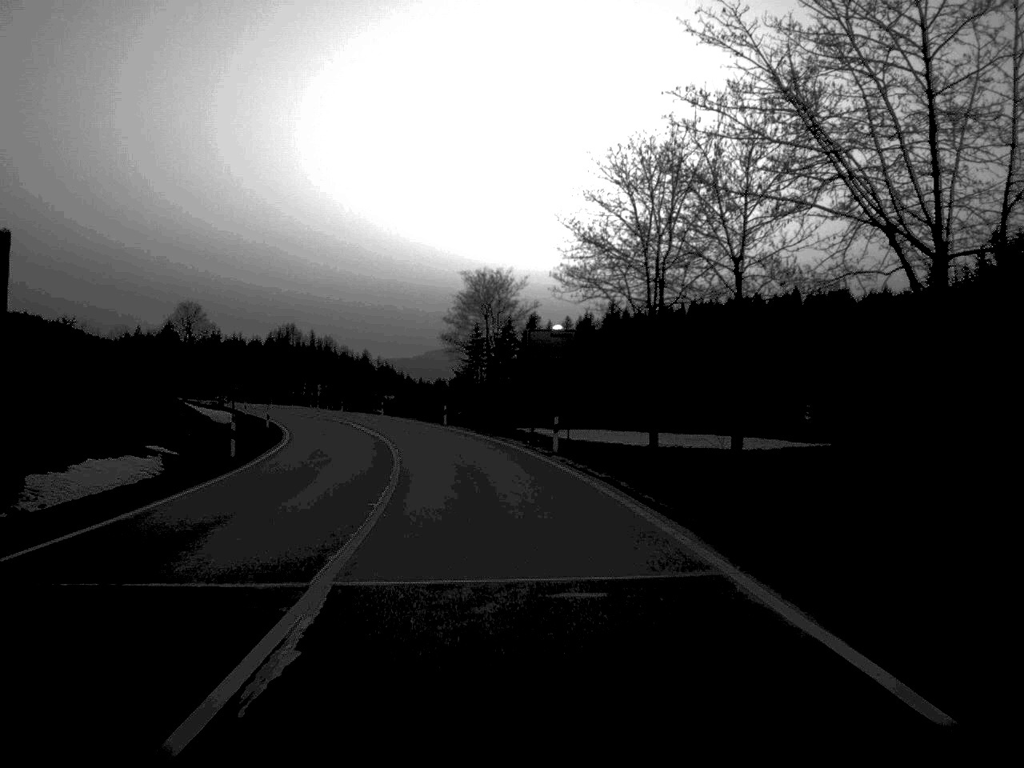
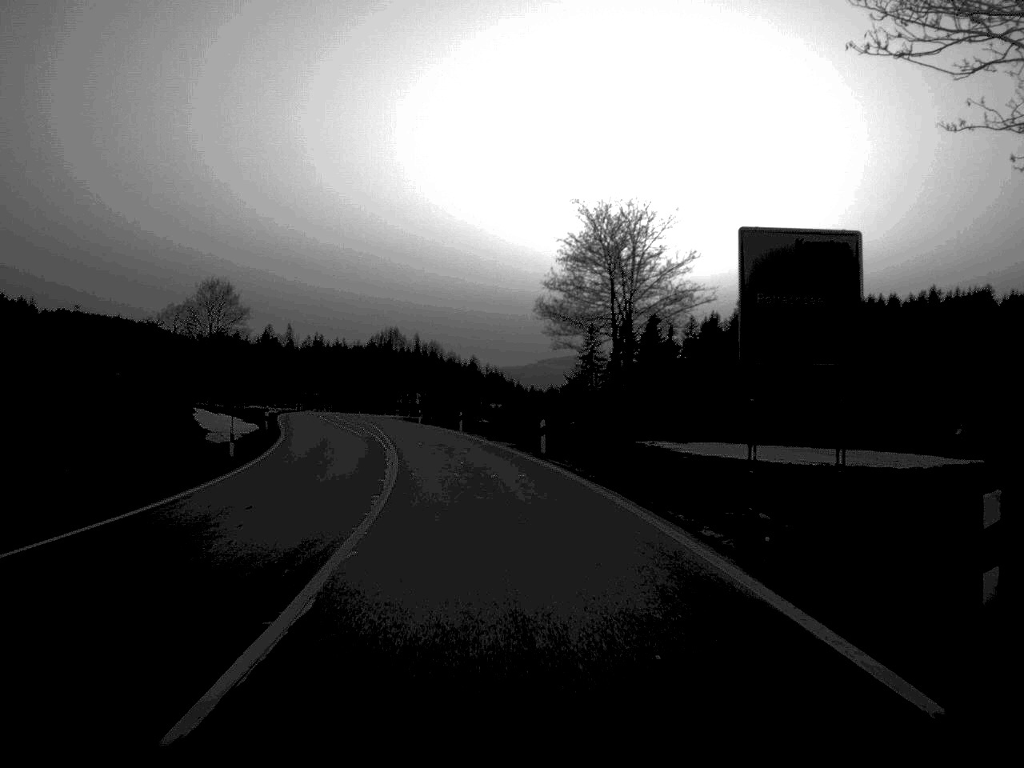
(-1.2, +28.4) m; -5°
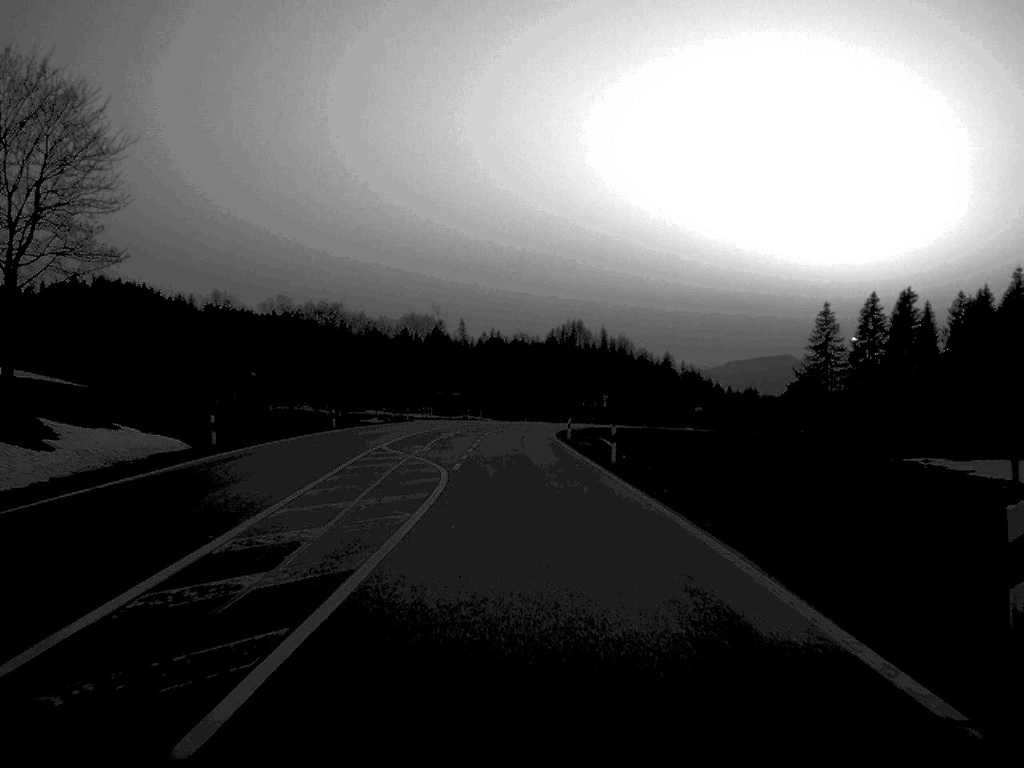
(-5.1, +61.2) m; -8°
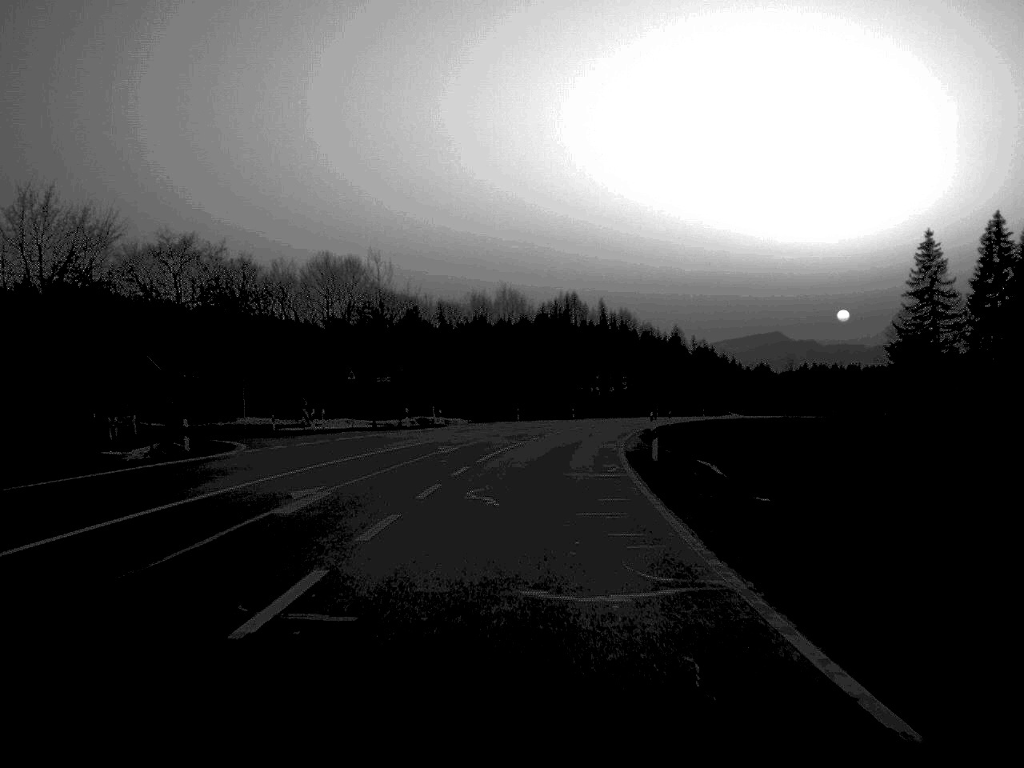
(-0.1, +63.7) m; +1°
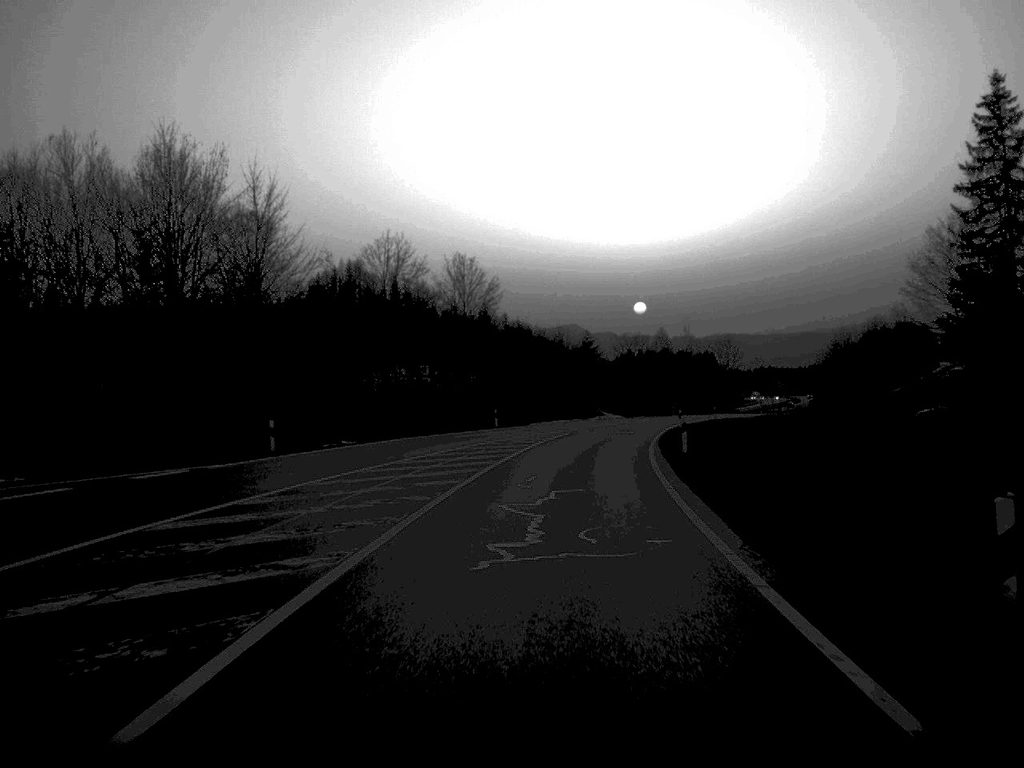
(+5.6, +76.8) m; +9°
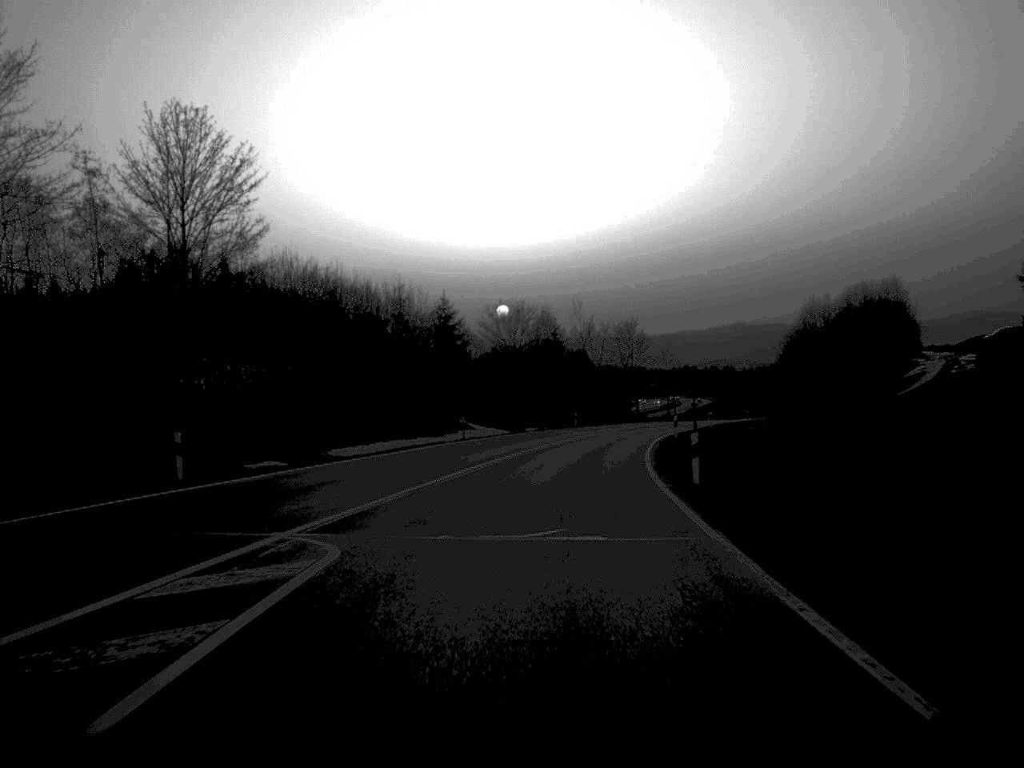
(+2.4, +44.1) m; +6°
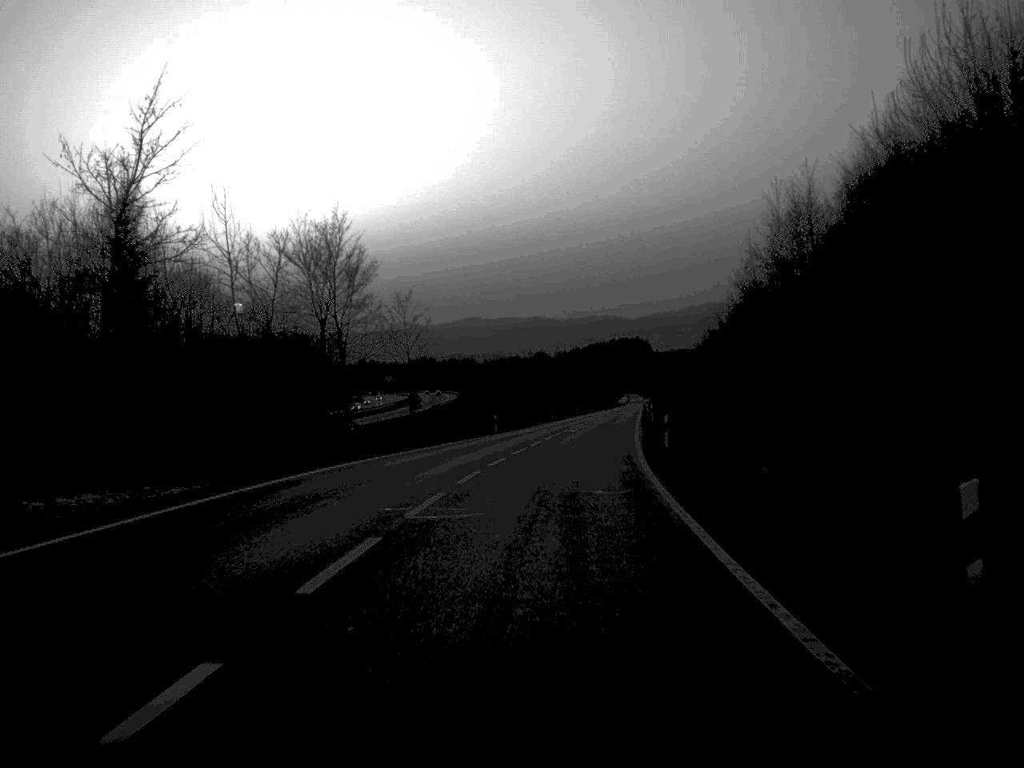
(+7.9, +75.5) m; +12°
